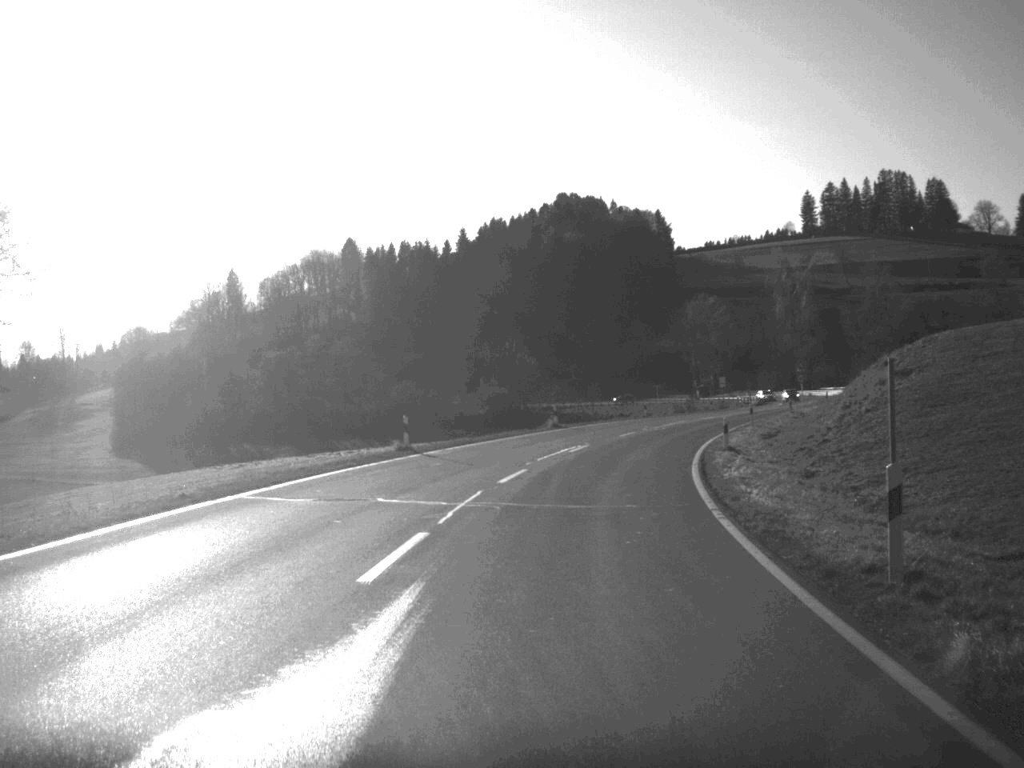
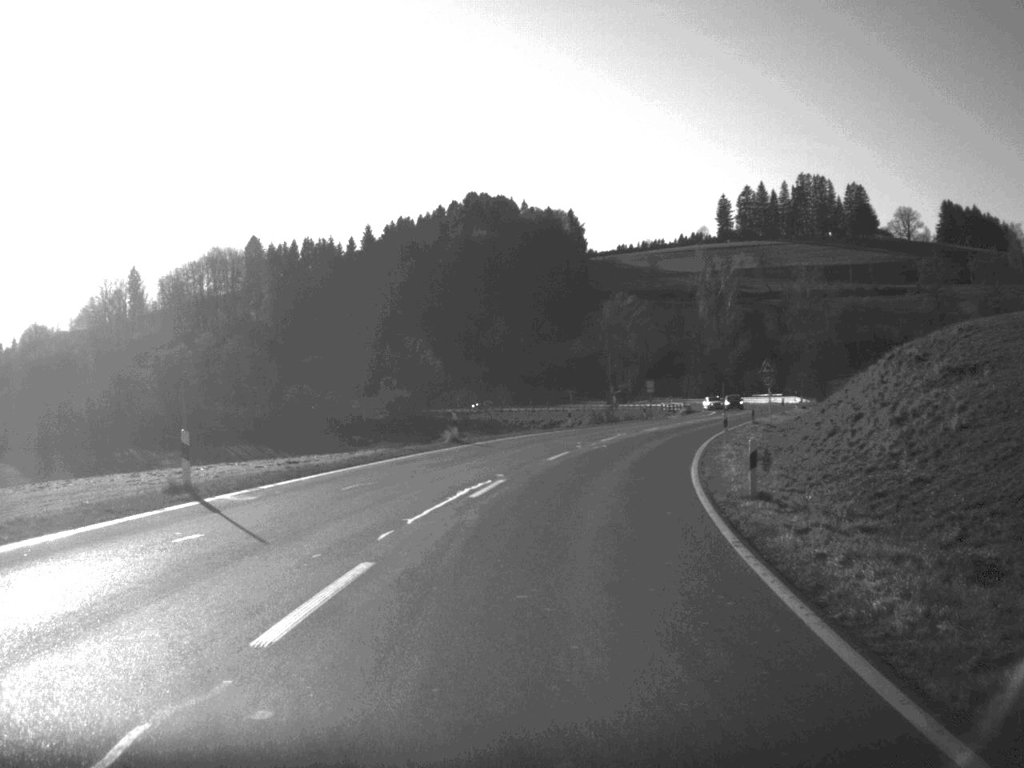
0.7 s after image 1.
(+0.6, +15.4) m; +4°
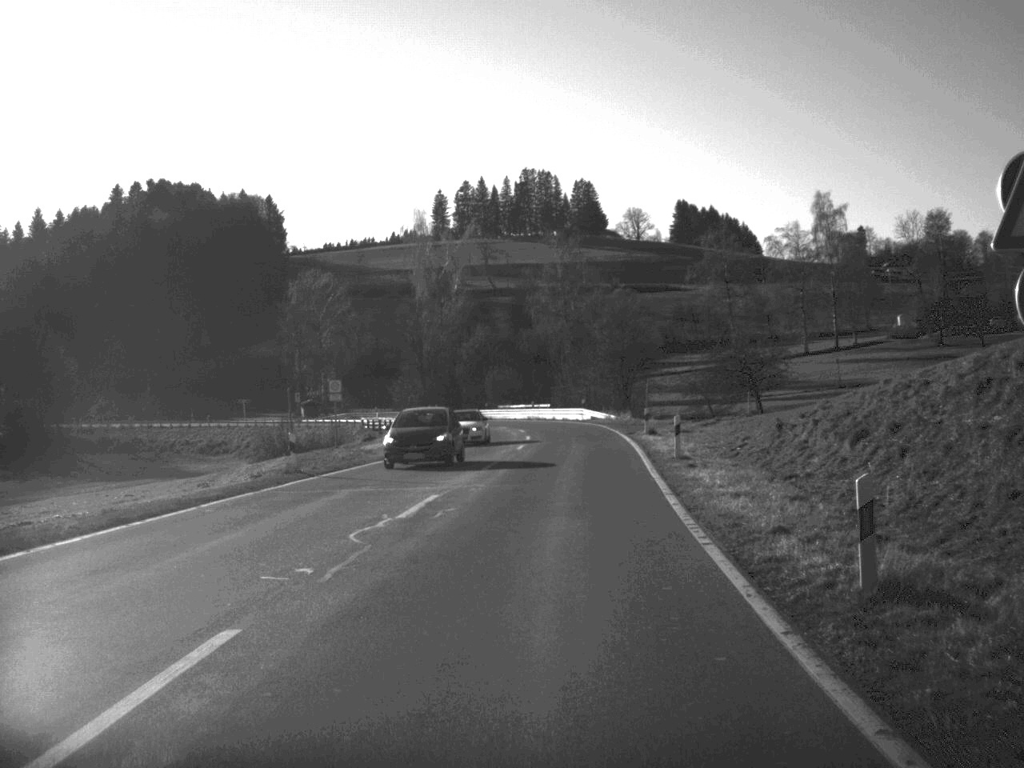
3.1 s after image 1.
(+5.9, +50.8) m; +13°
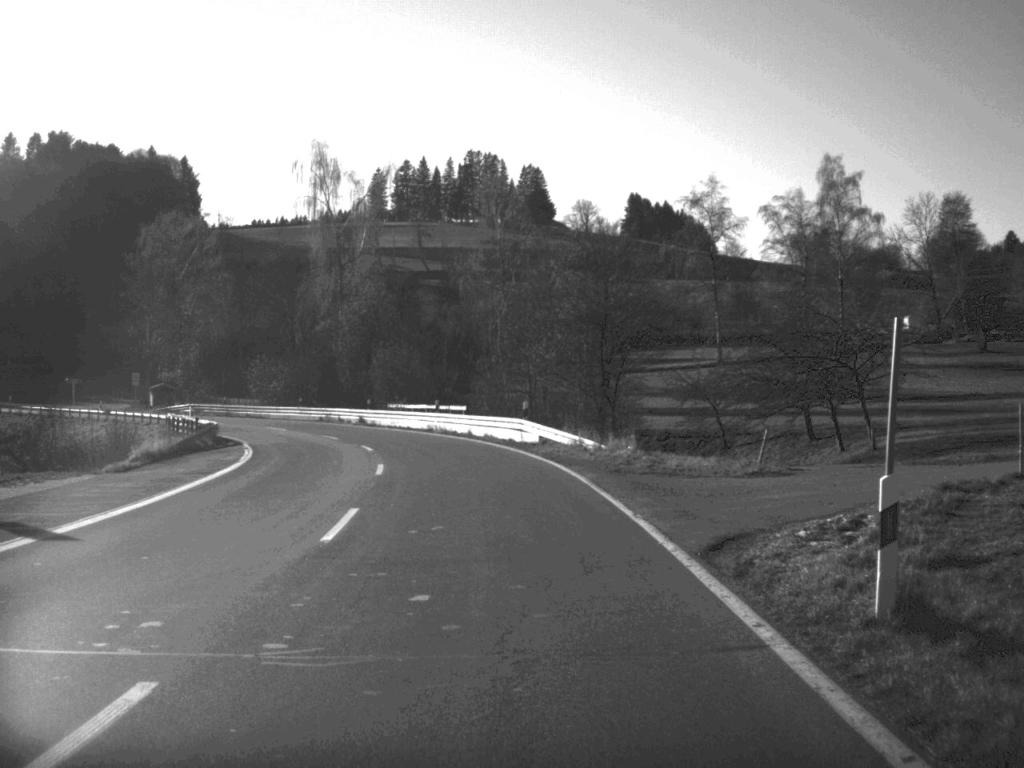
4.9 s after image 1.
(+1.5, +38.0) m; +2°
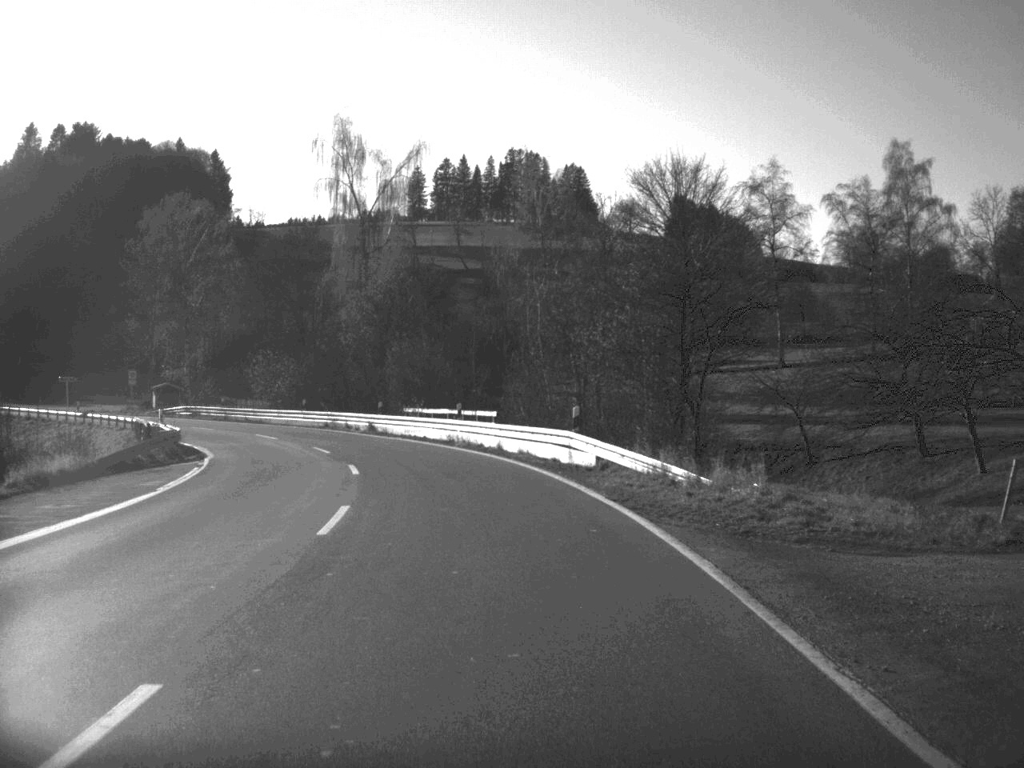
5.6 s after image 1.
(-0.2, +11.6) m; -2°
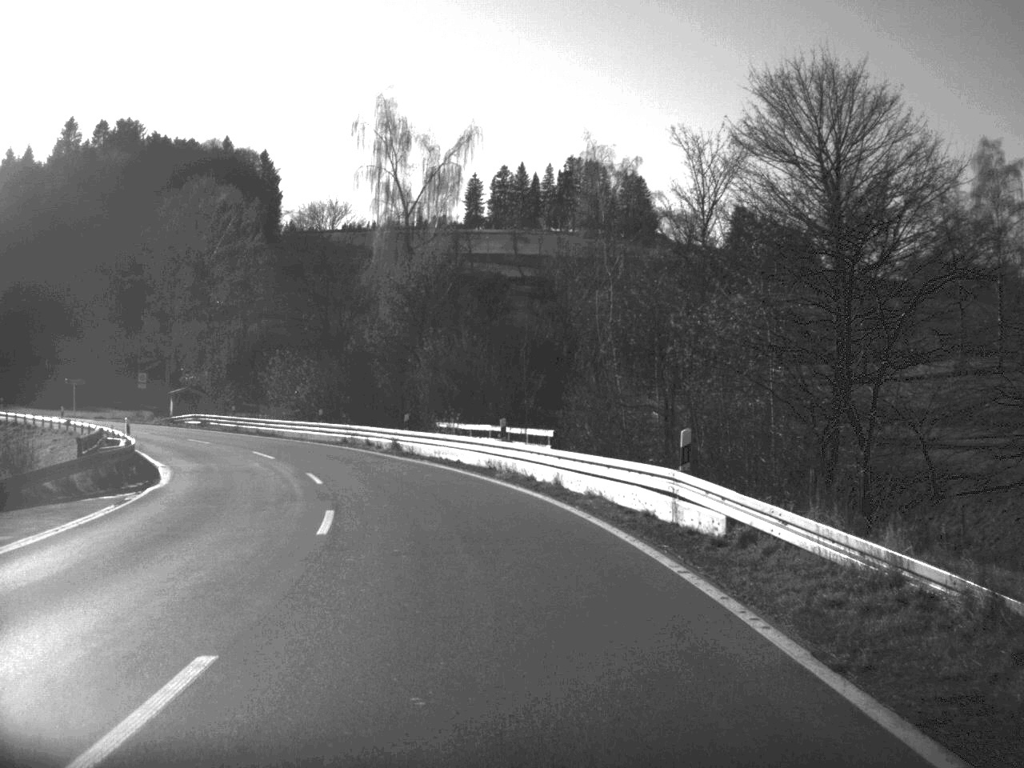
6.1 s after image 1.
(-0.2, +10.8) m; -3°
